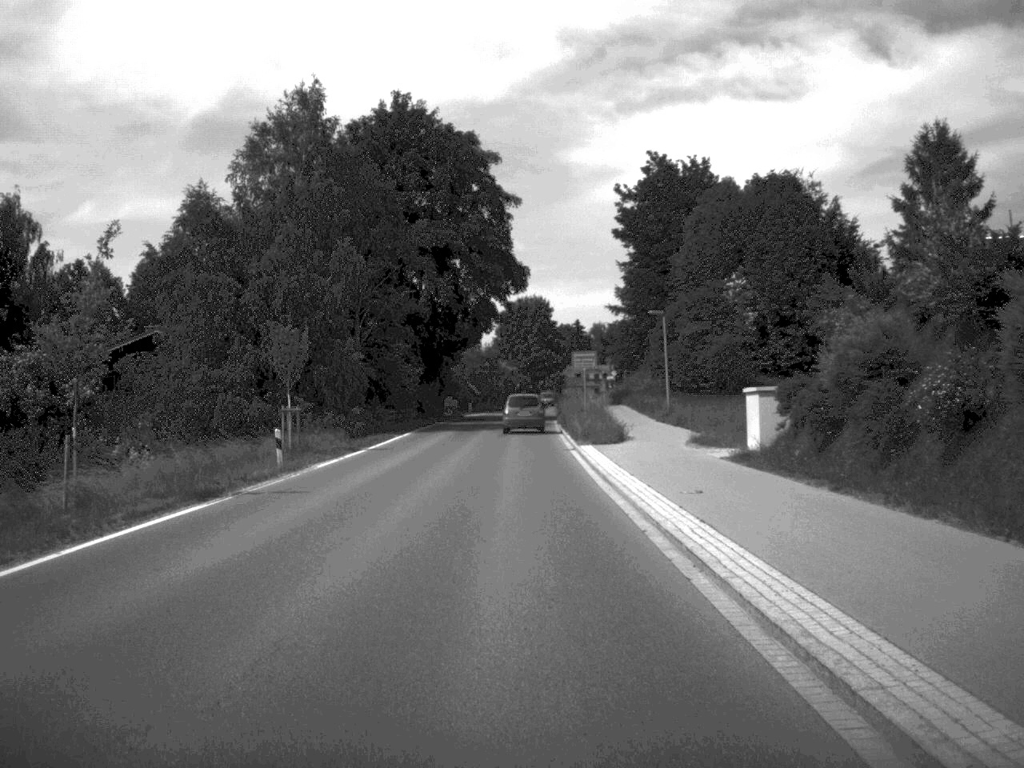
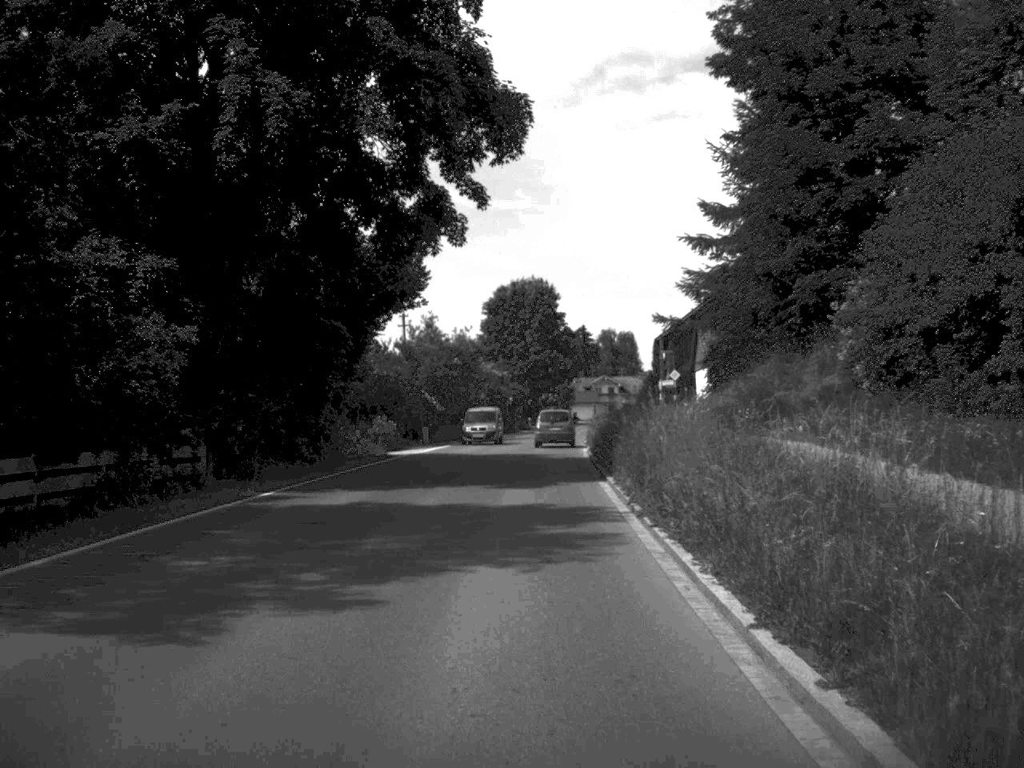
(0.0, +47.0) m; 0°
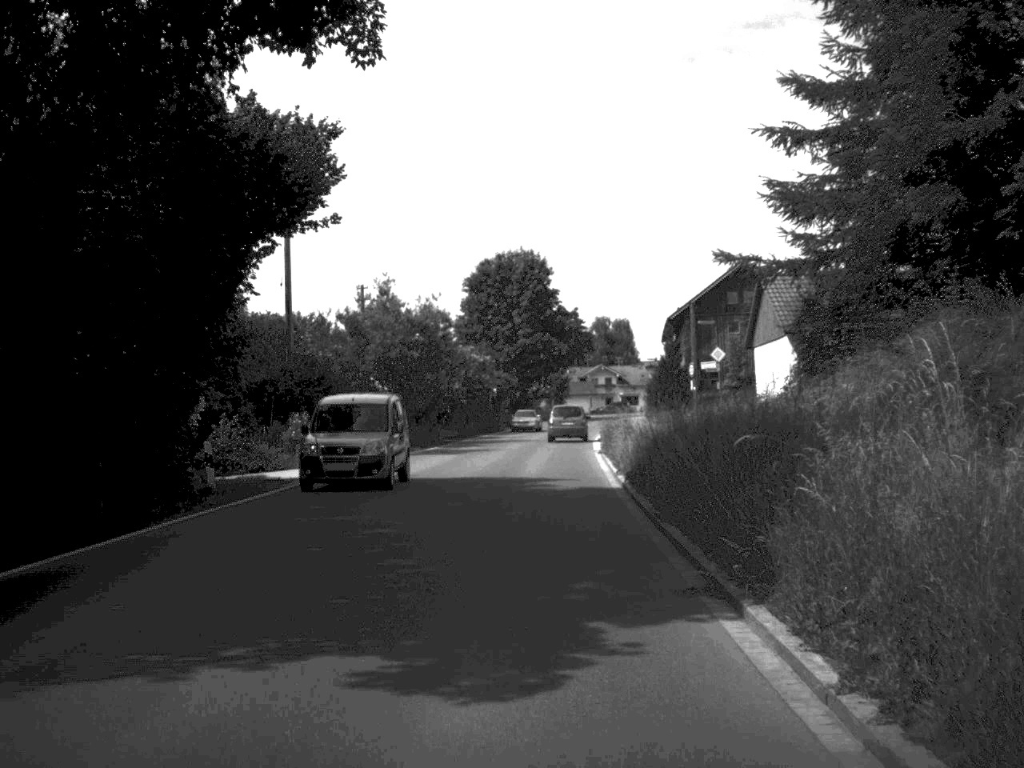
(+0.1, +17.8) m; 0°
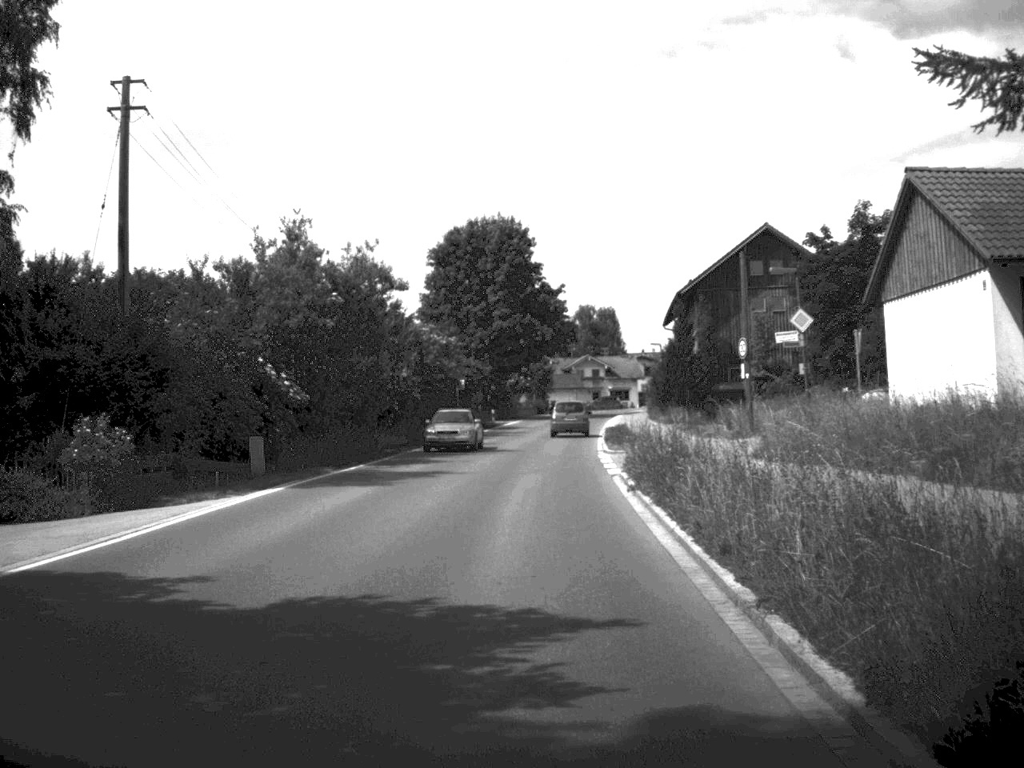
(+0.1, +17.2) m; +1°
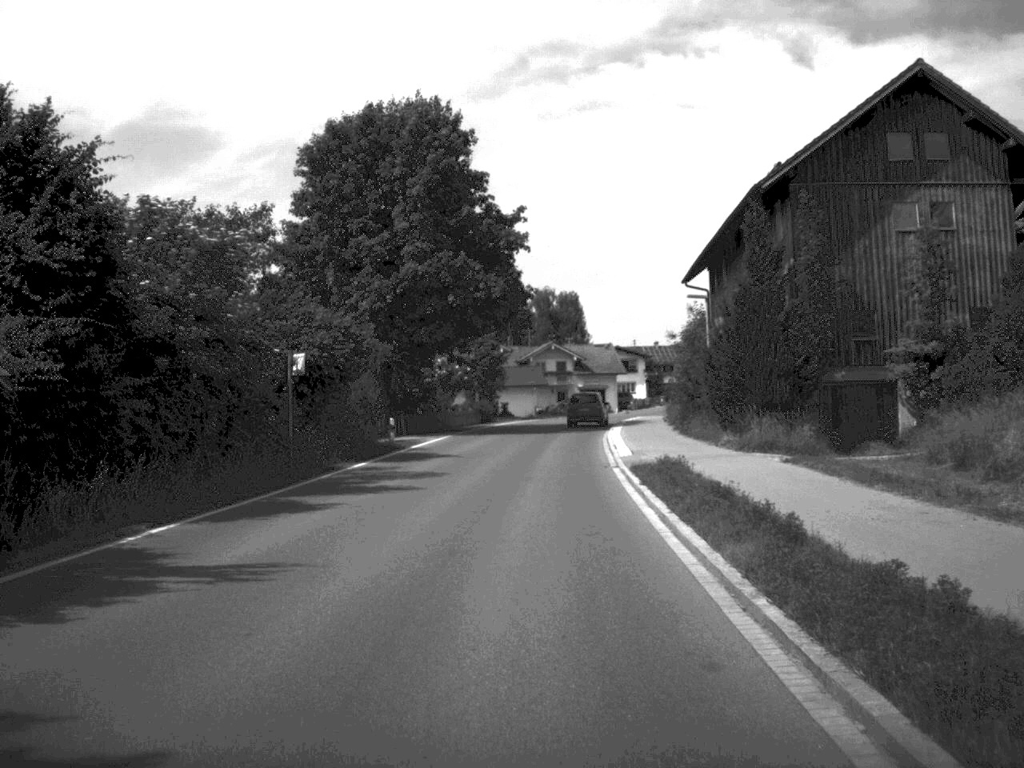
(+0.7, +36.8) m; +2°
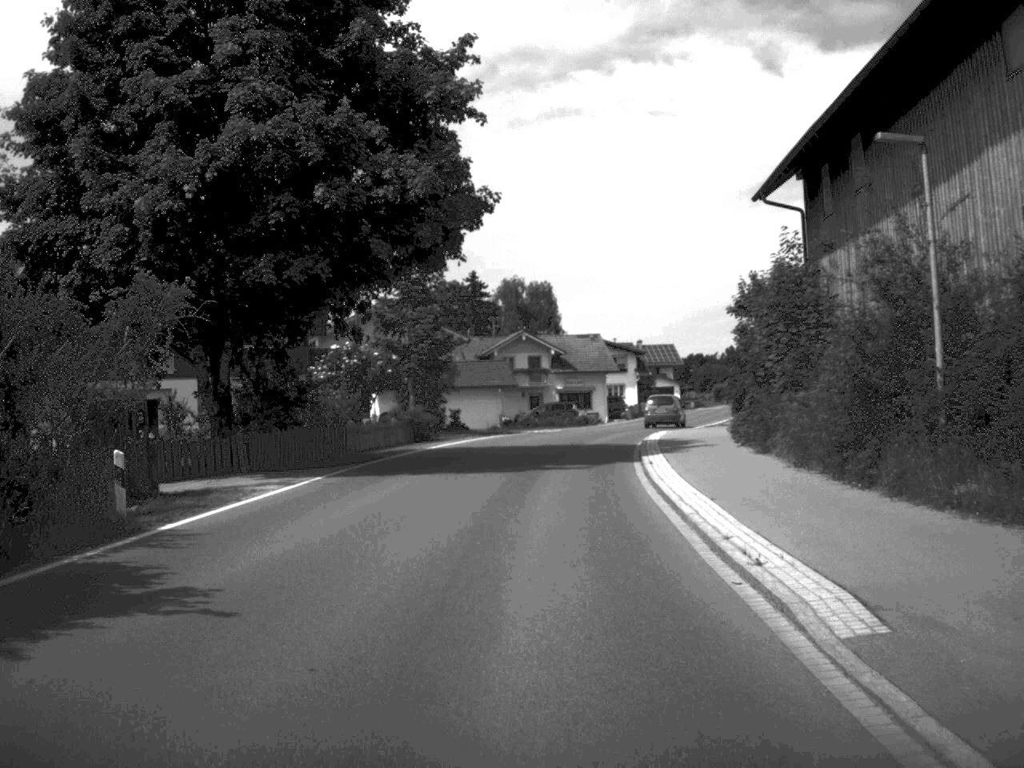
(+0.3, +26.0) m; +1°
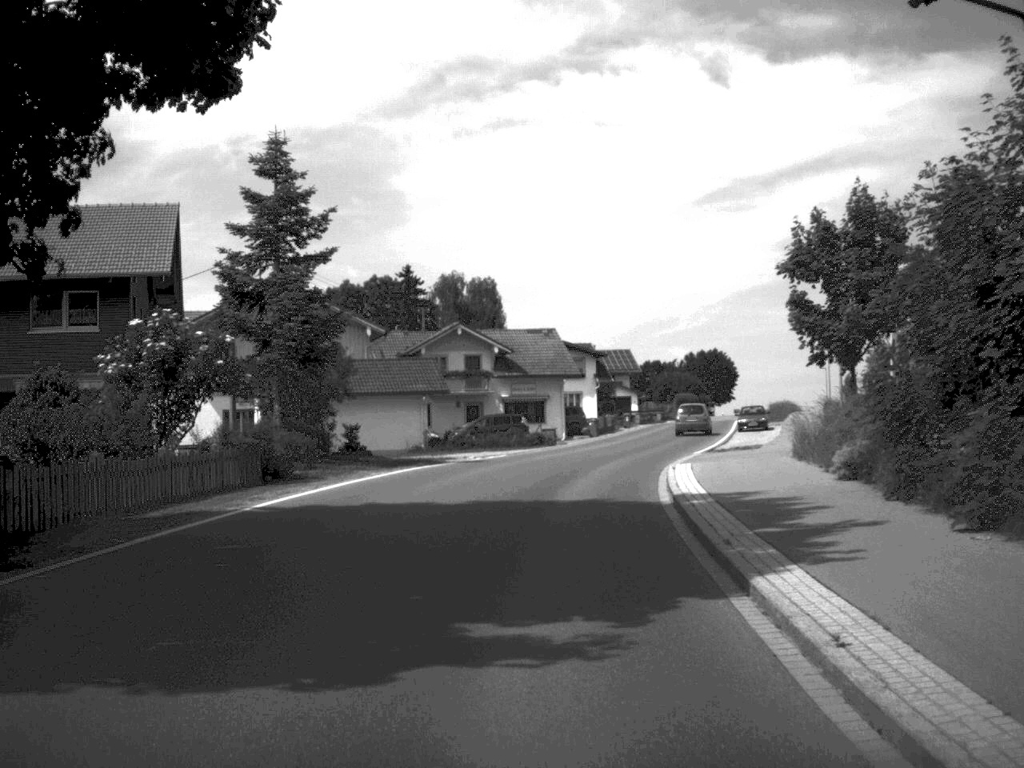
(+0.3, +18.6) m; +3°
